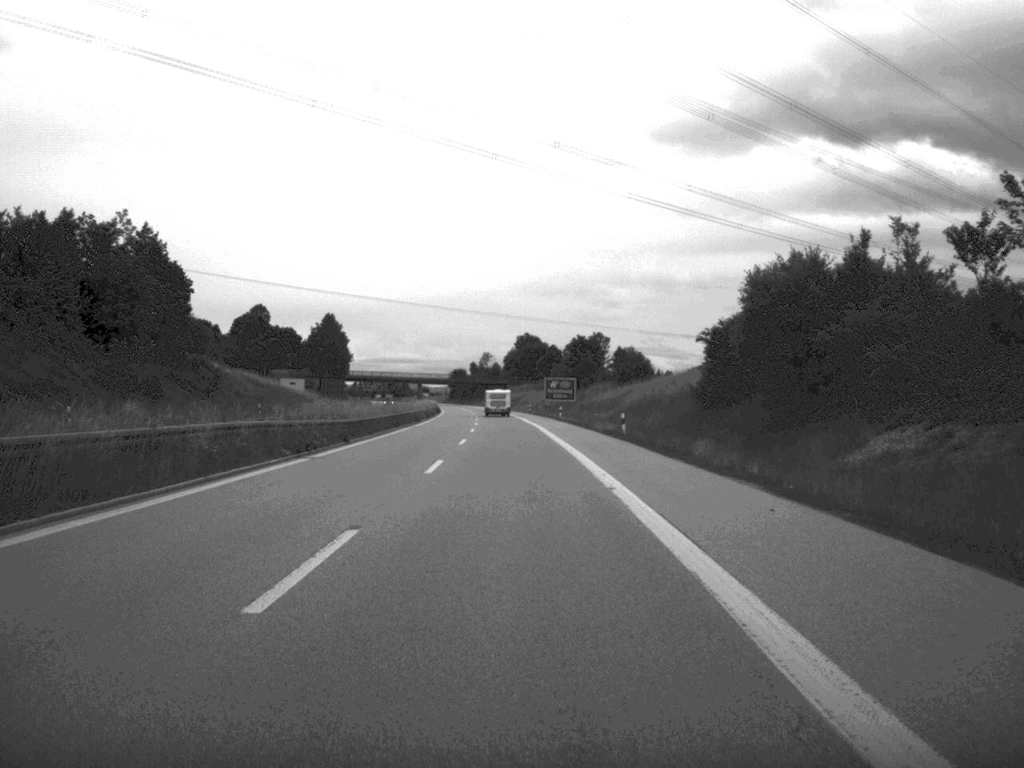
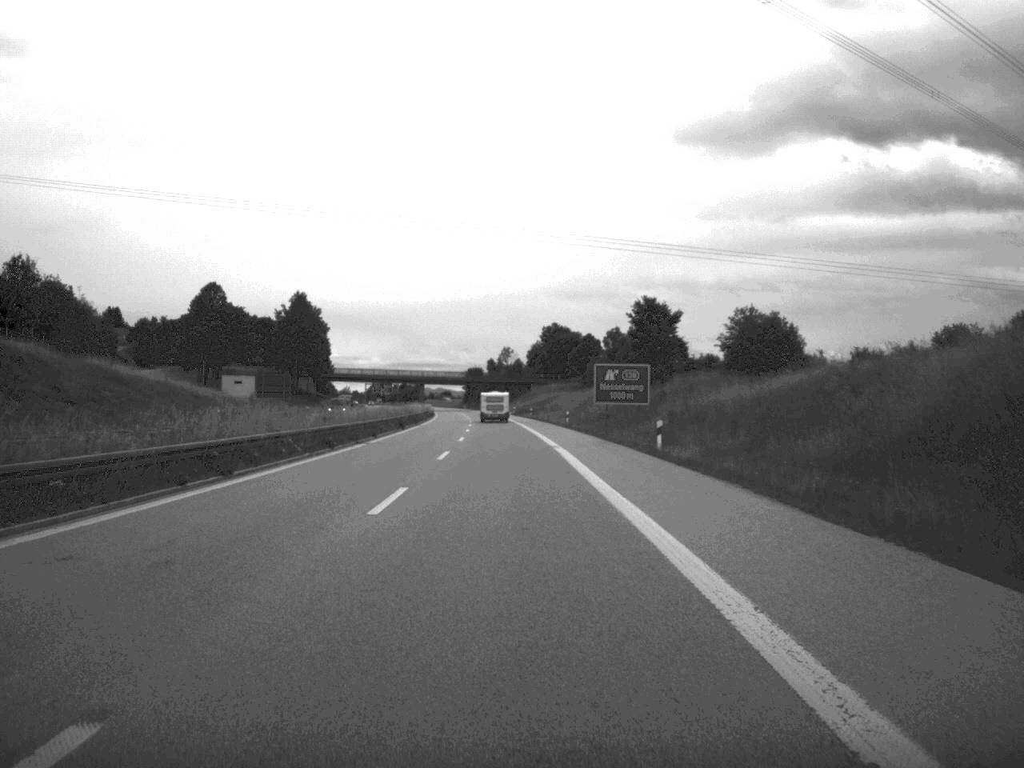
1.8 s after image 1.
(-0.6, +62.3) m; -1°
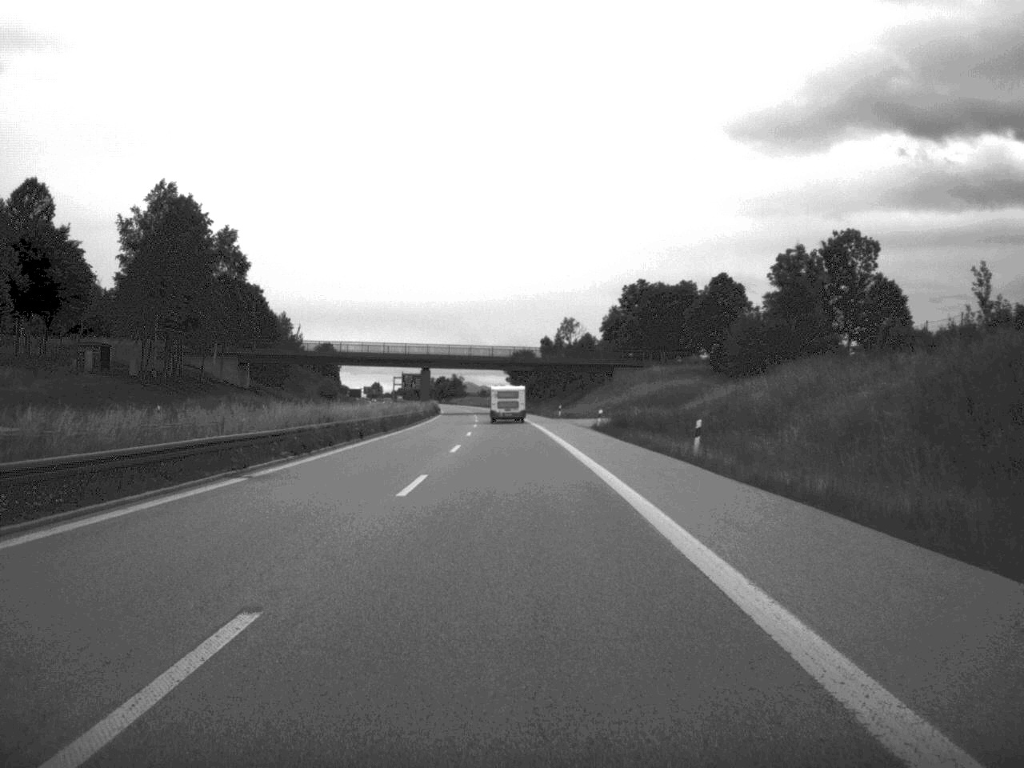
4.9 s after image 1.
(-2.6, +103.5) m; -3°
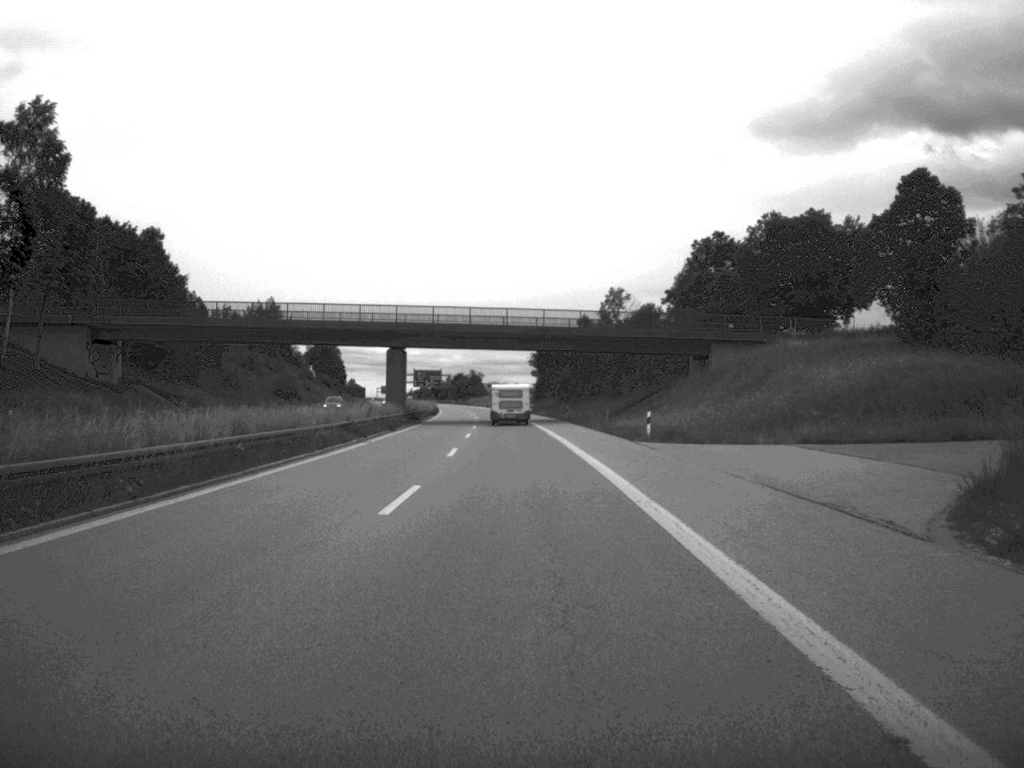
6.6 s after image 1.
(-0.7, +57.2) m; -1°
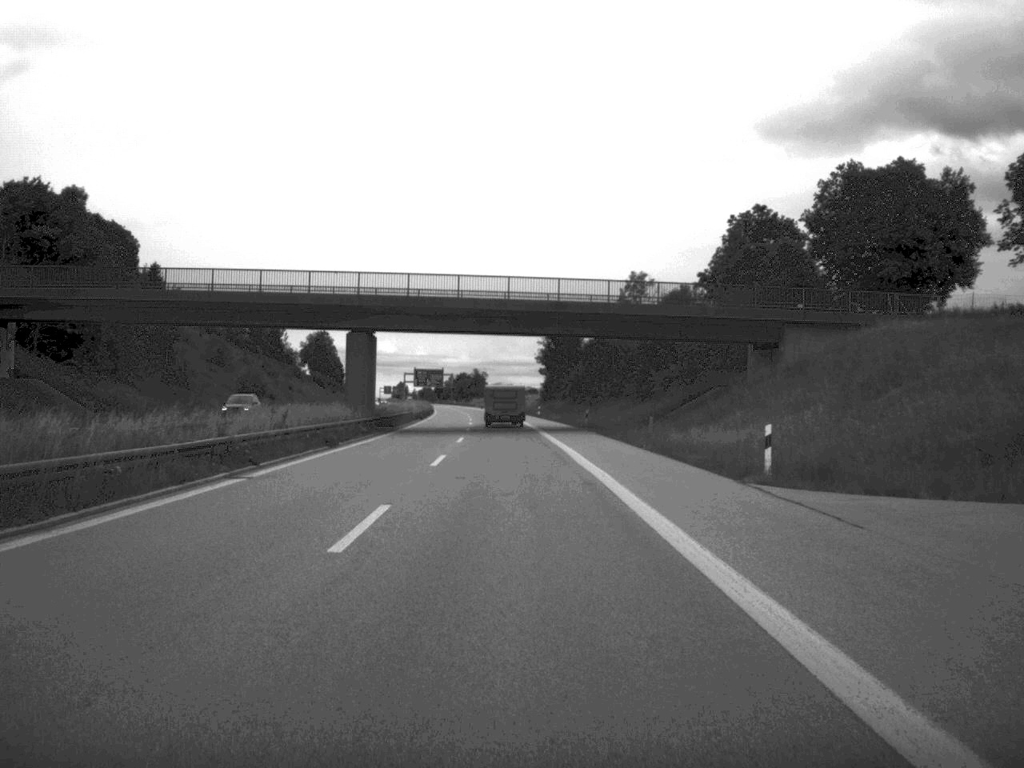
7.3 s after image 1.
(-0.1, +21.9) m; 0°
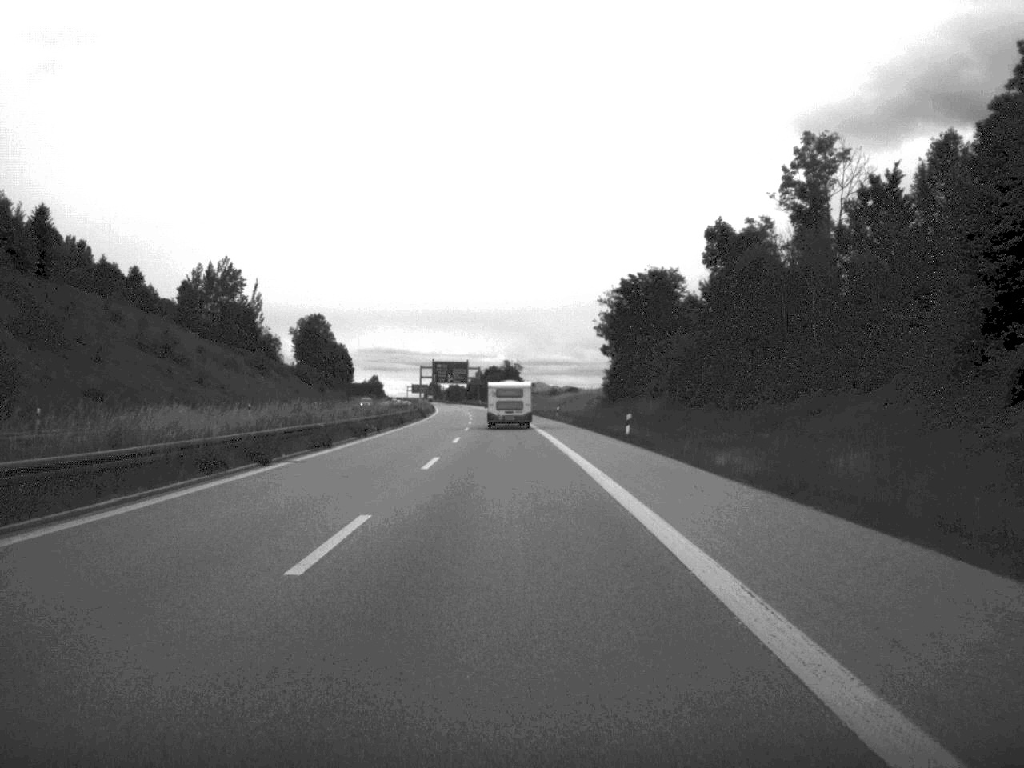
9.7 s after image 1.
(-1.2, +72.5) m; -2°
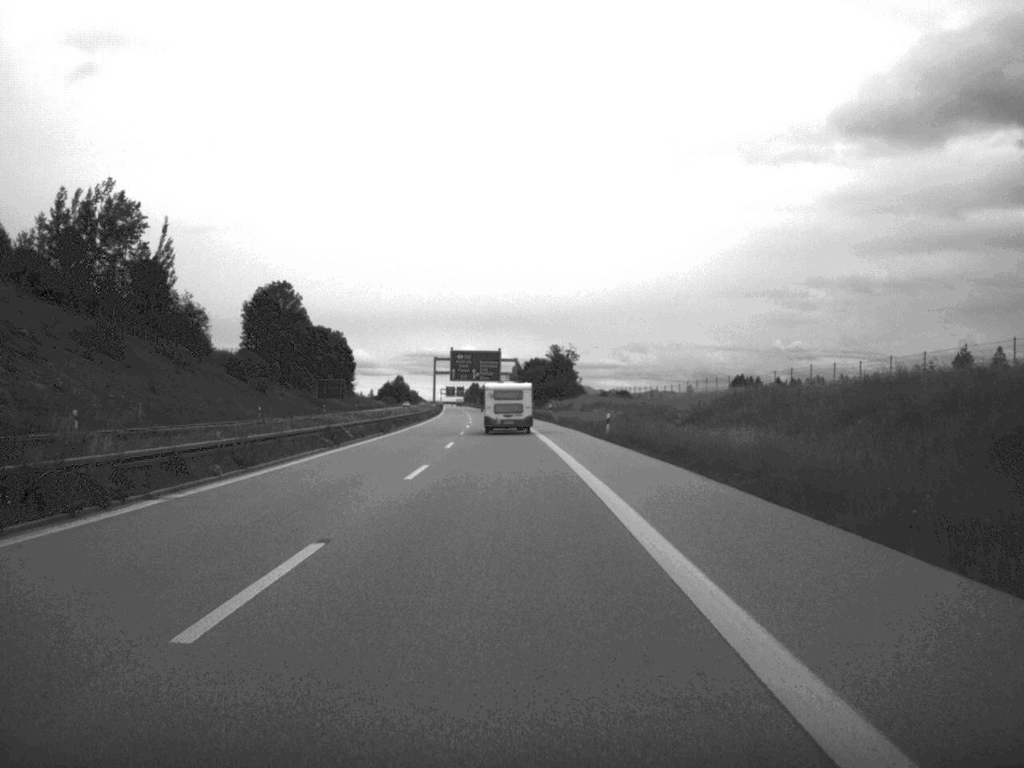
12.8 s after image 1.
(-1.8, +91.4) m; -2°
